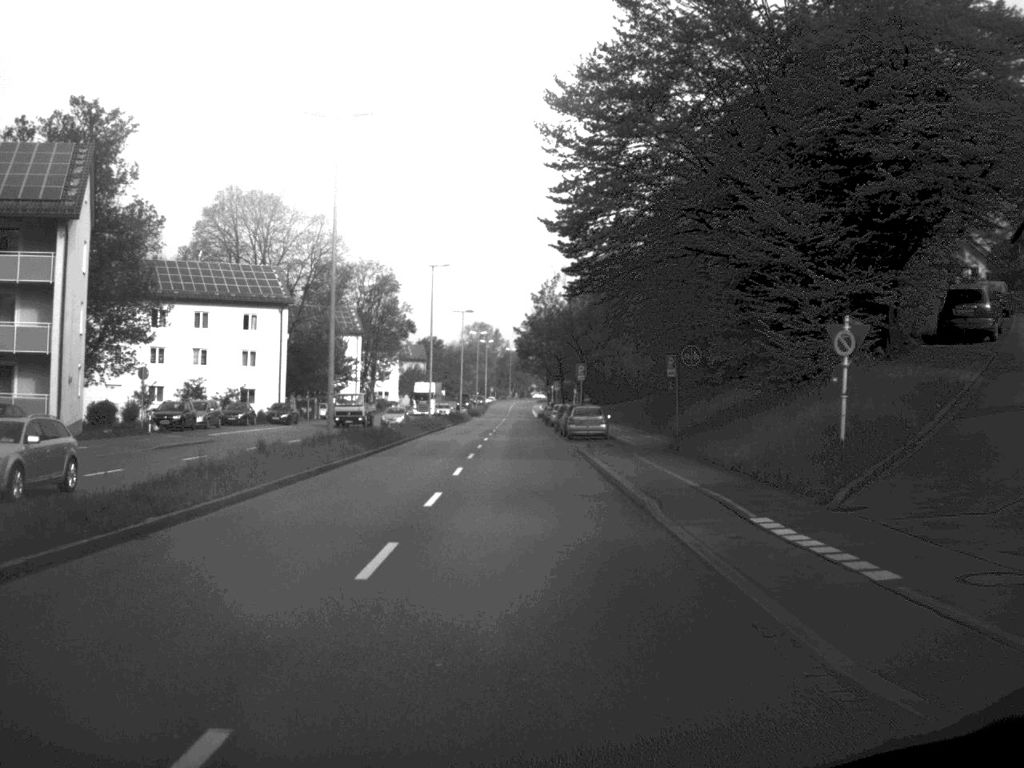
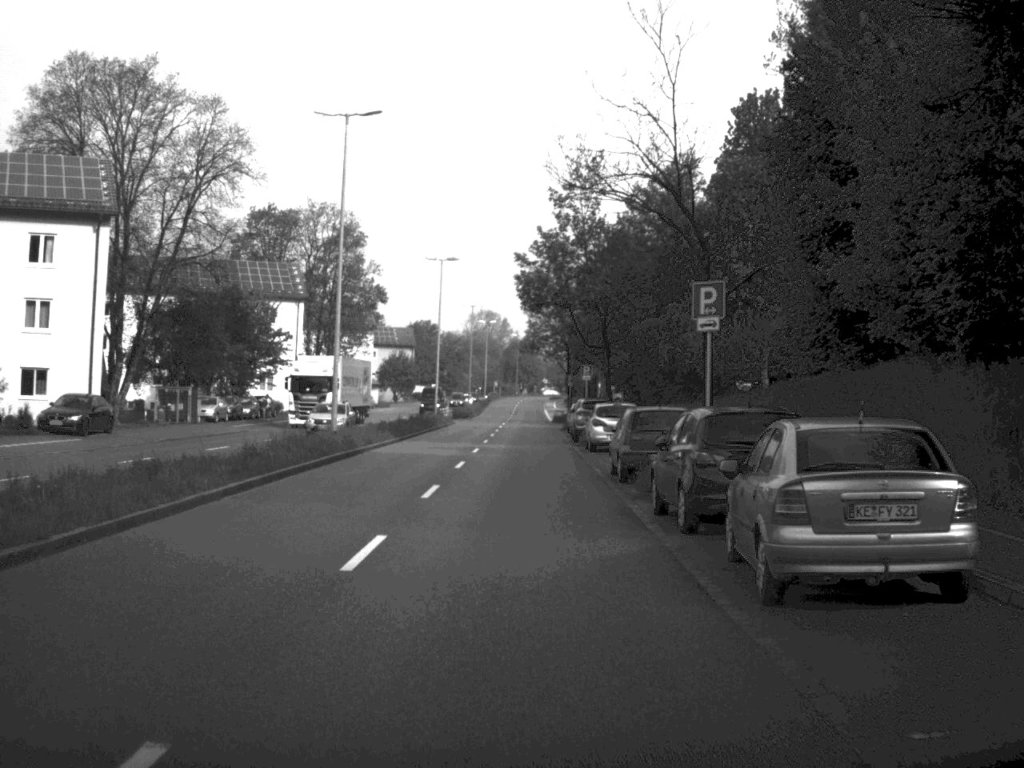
(0.0, +42.1) m; -1°
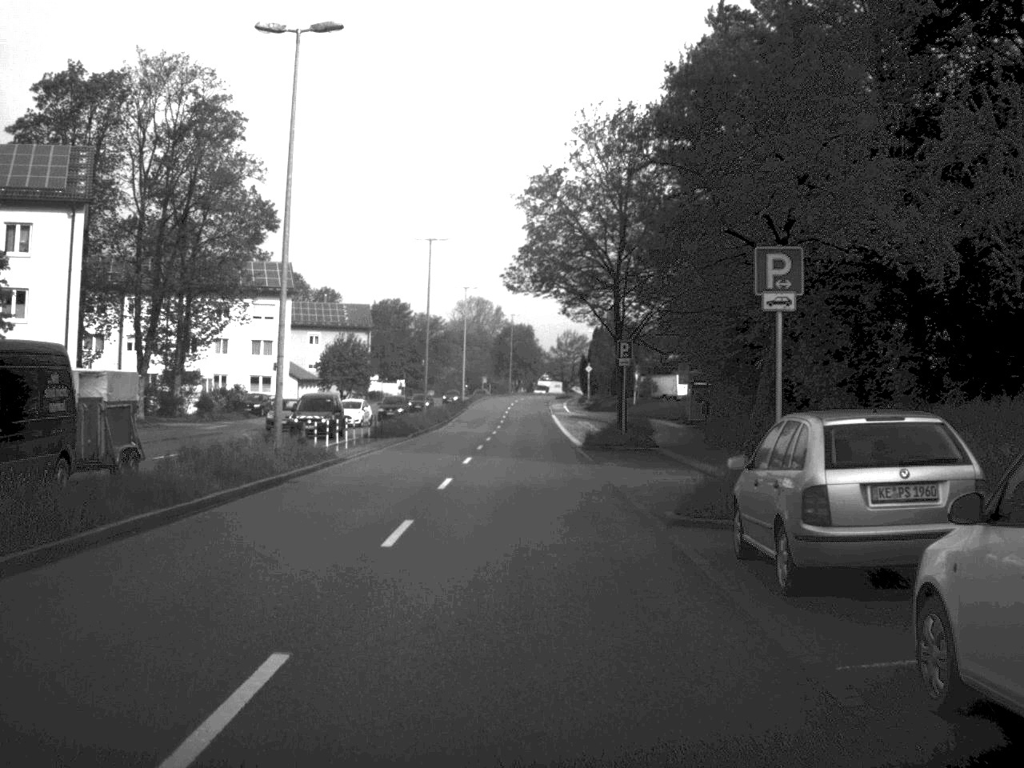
(0.0, +50.6) m; 0°
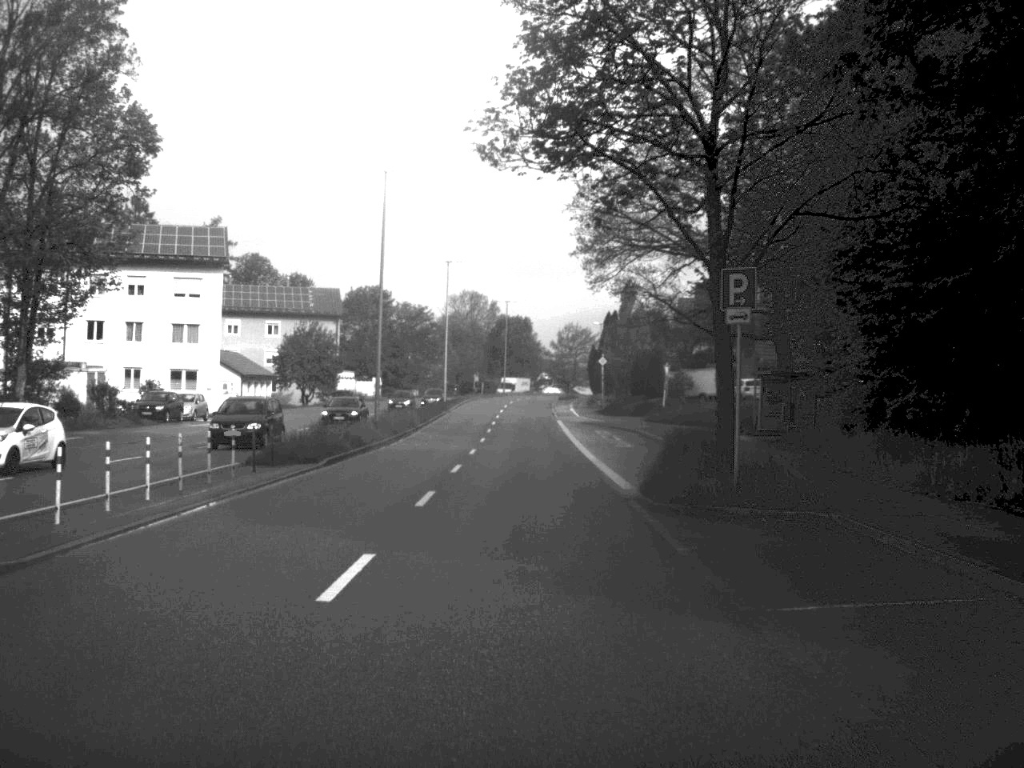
(0.0, +21.6) m; 0°
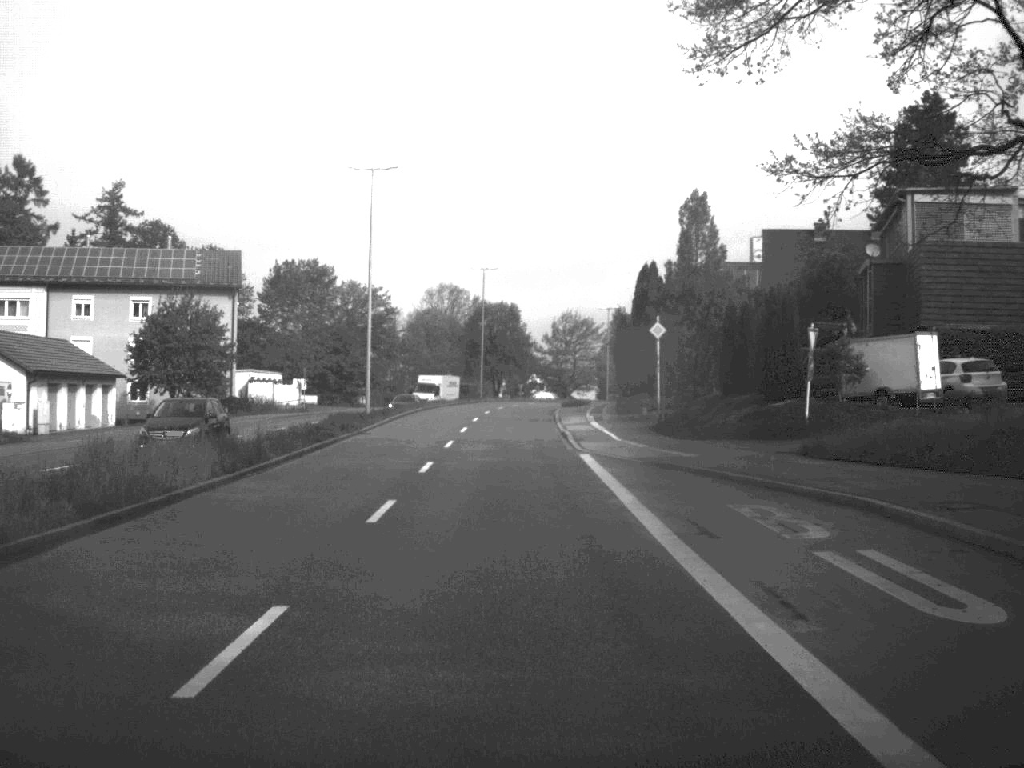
(+0.1, +38.6) m; 0°
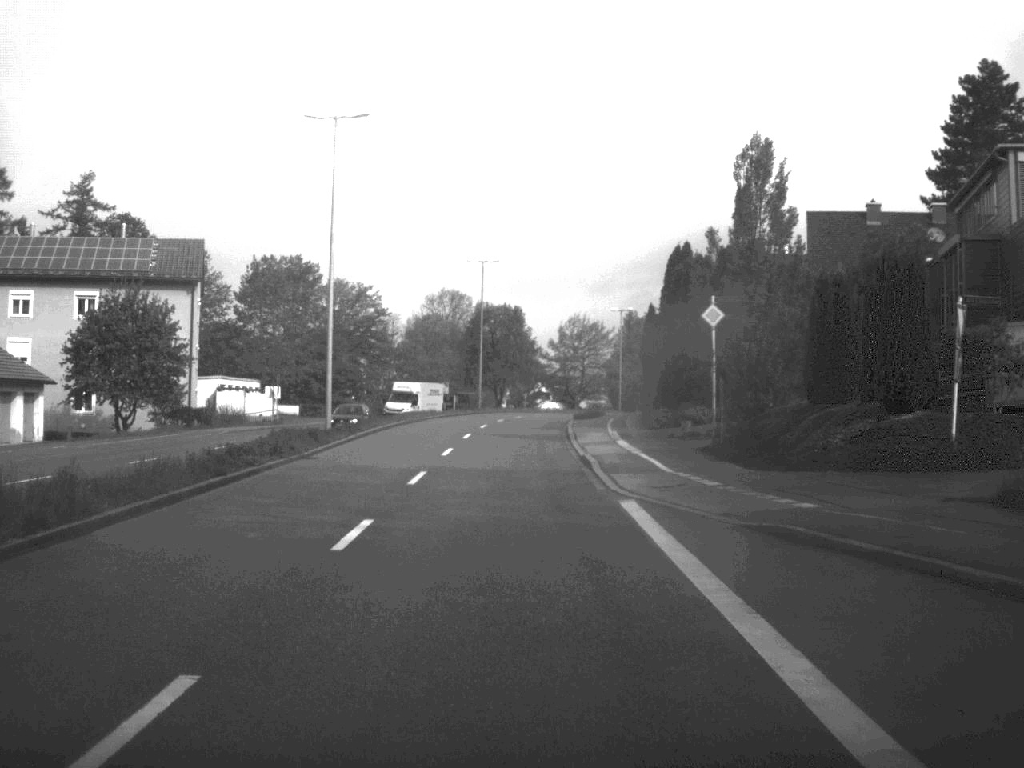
(0.0, +11.3) m; 0°
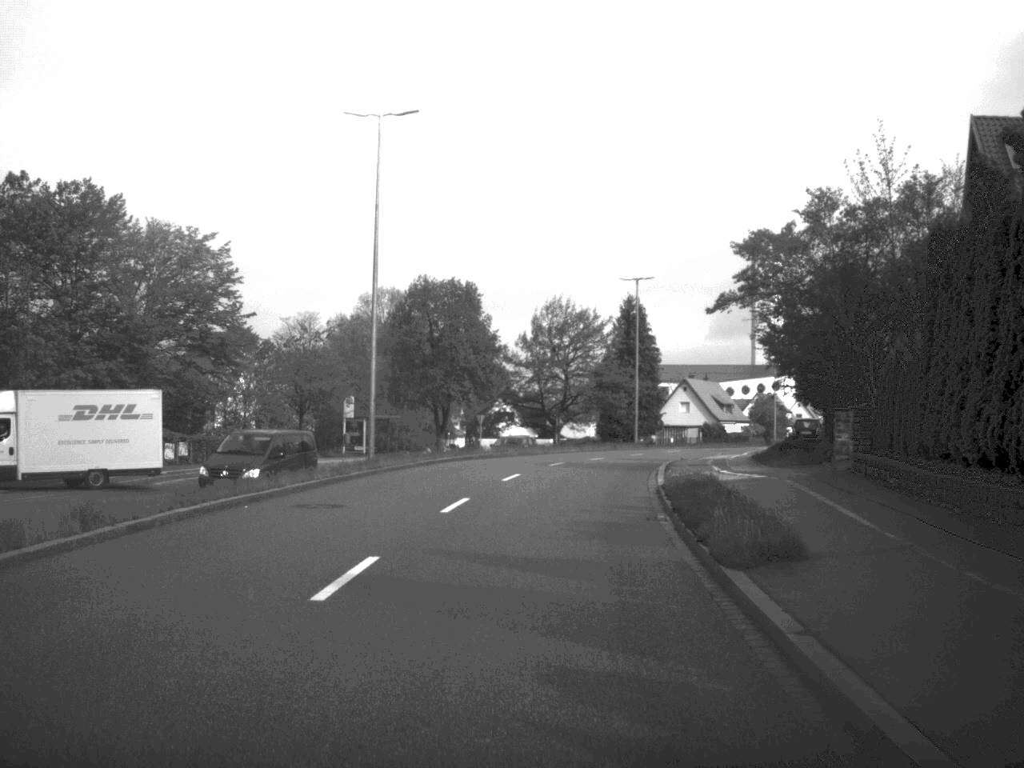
(0.0, +47.0) m; +2°
